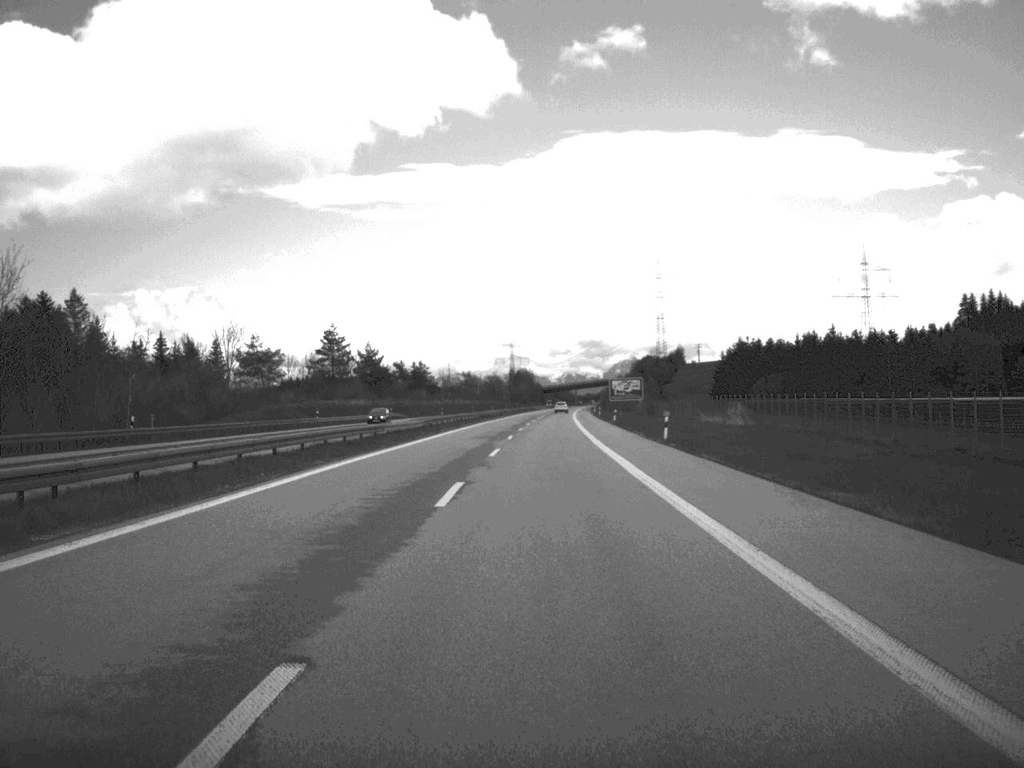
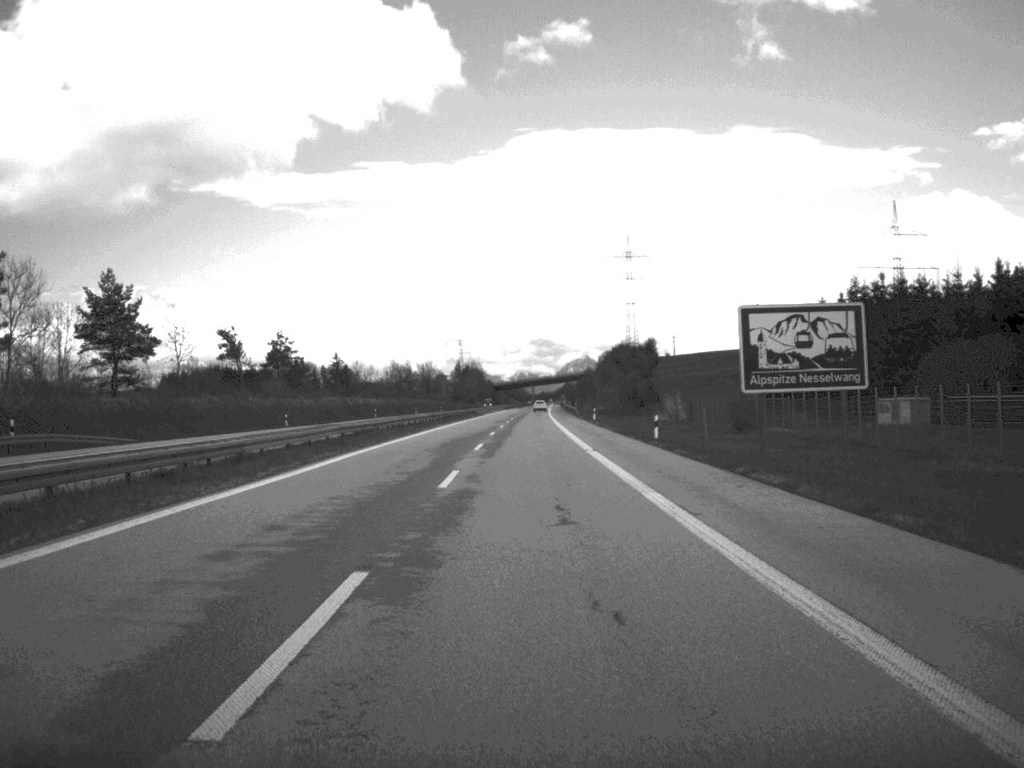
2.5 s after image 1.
(+1.8, +102.0) m; +2°
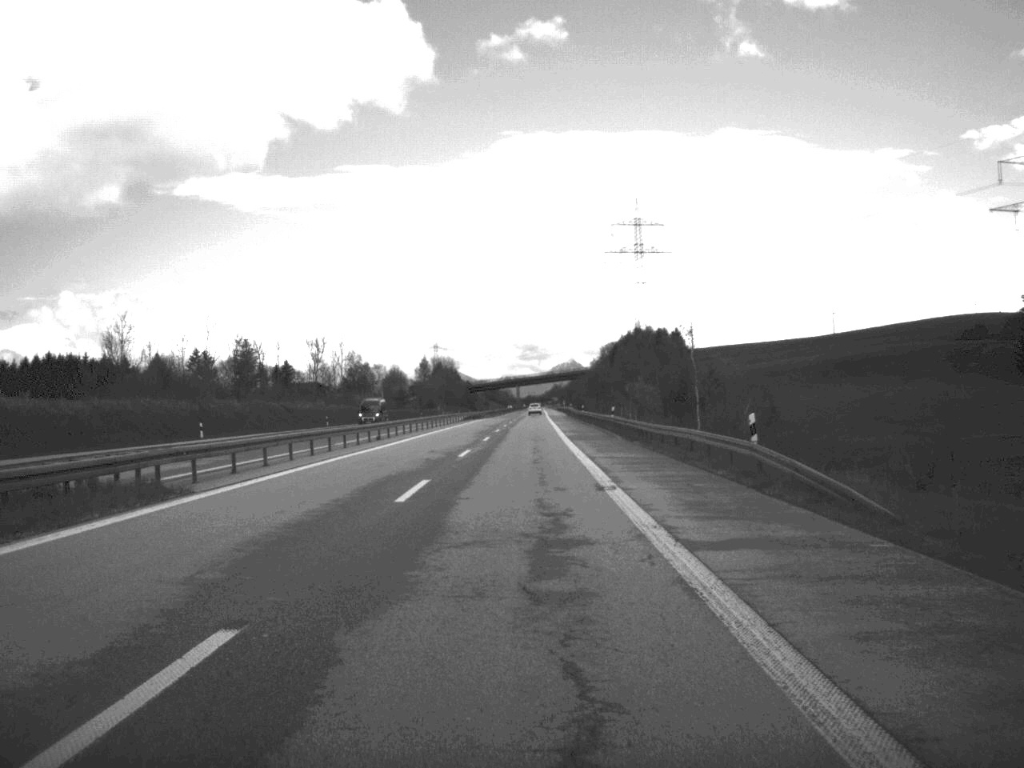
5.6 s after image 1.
(+0.7, +126.8) m; 0°
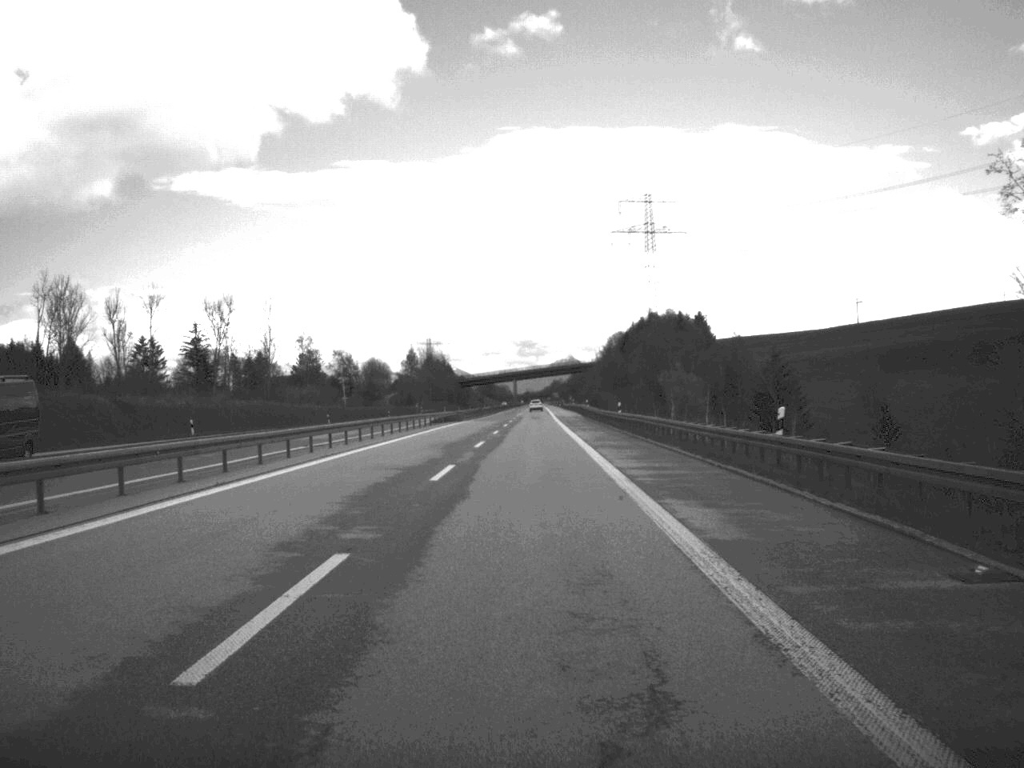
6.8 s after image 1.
(0.0, +49.0) m; 0°
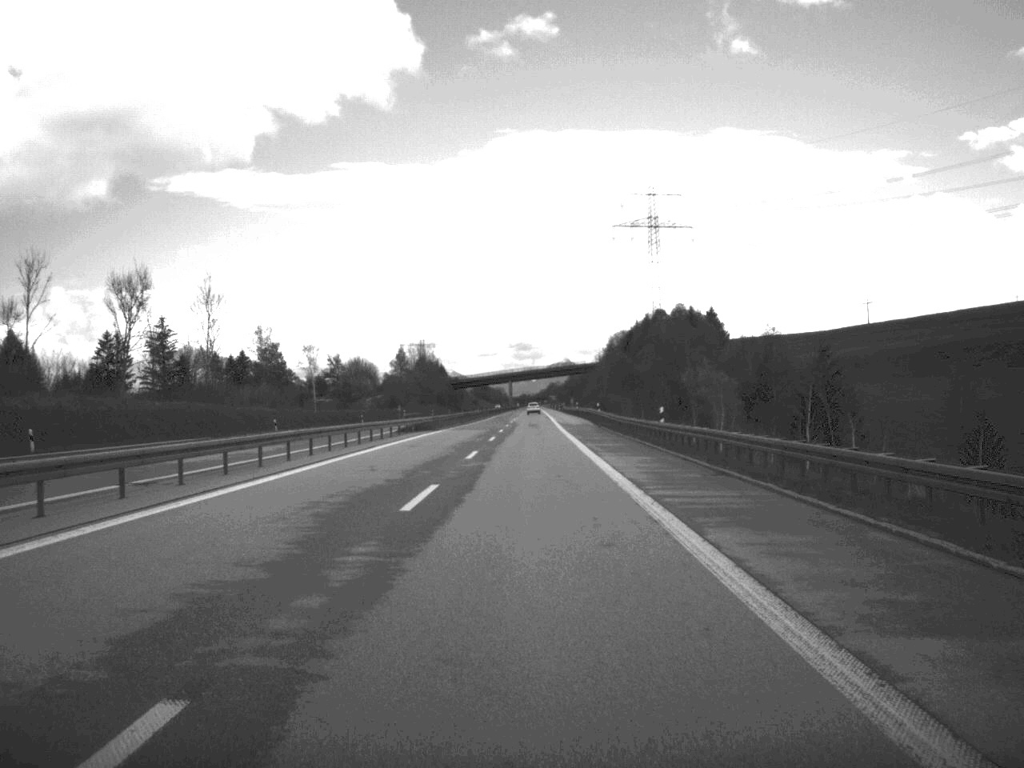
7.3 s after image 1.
(0.0, +23.9) m; 0°
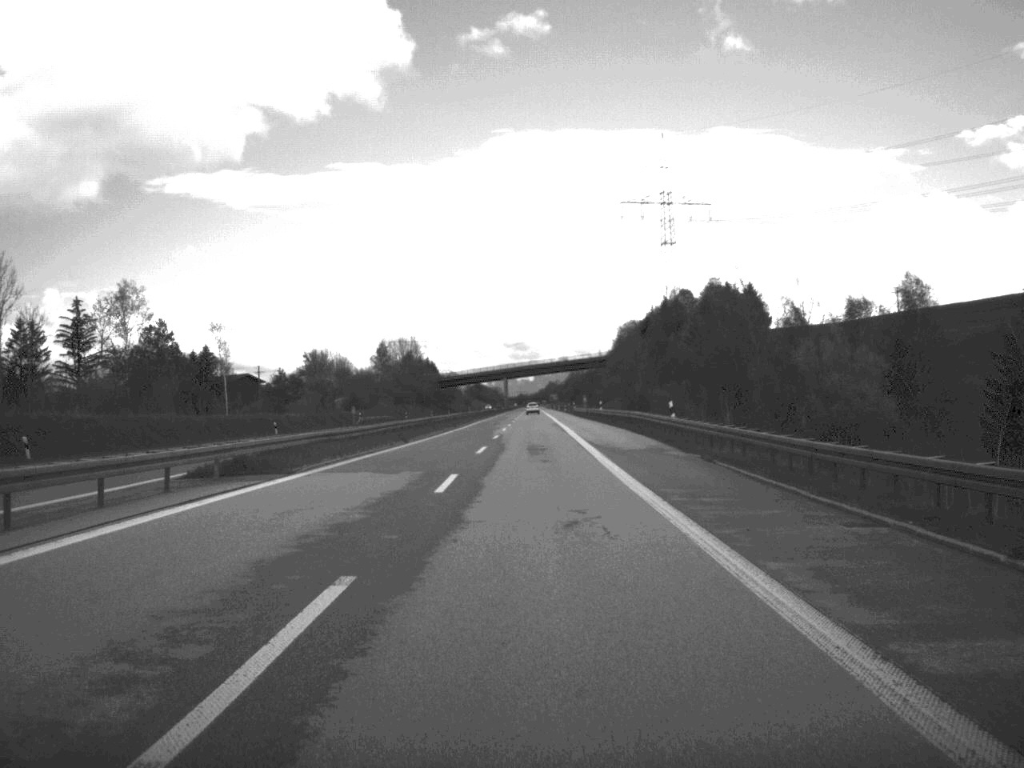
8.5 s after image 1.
(0.0, +49.0) m; 0°
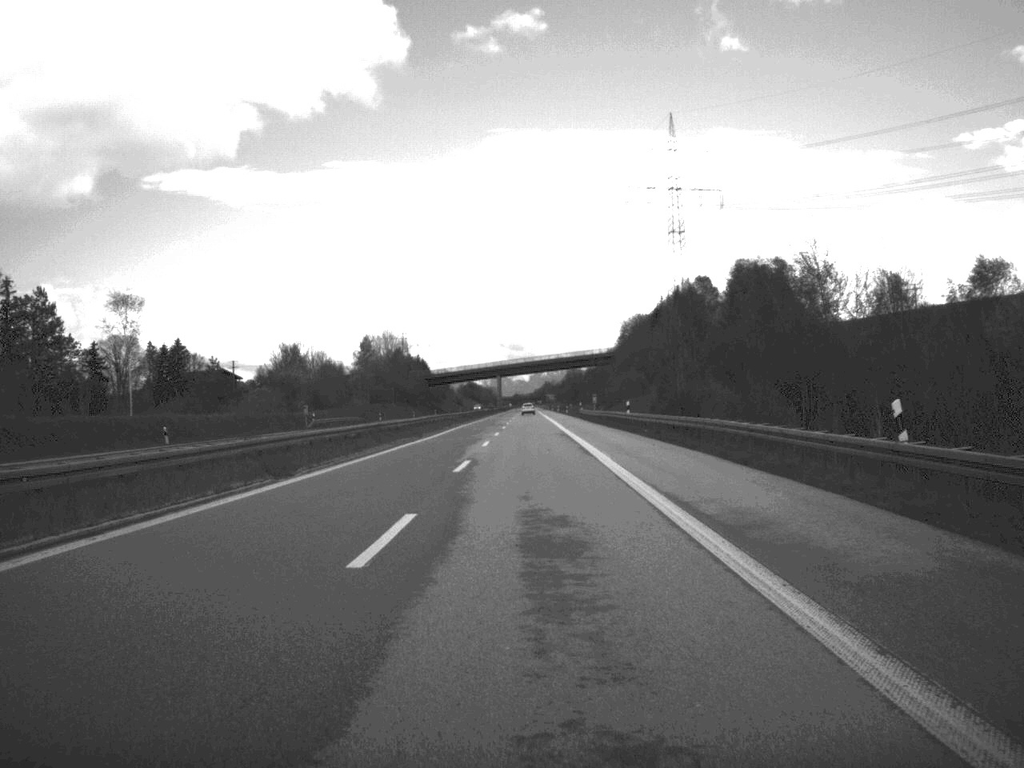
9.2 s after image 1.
(0.0, +28.5) m; 0°
